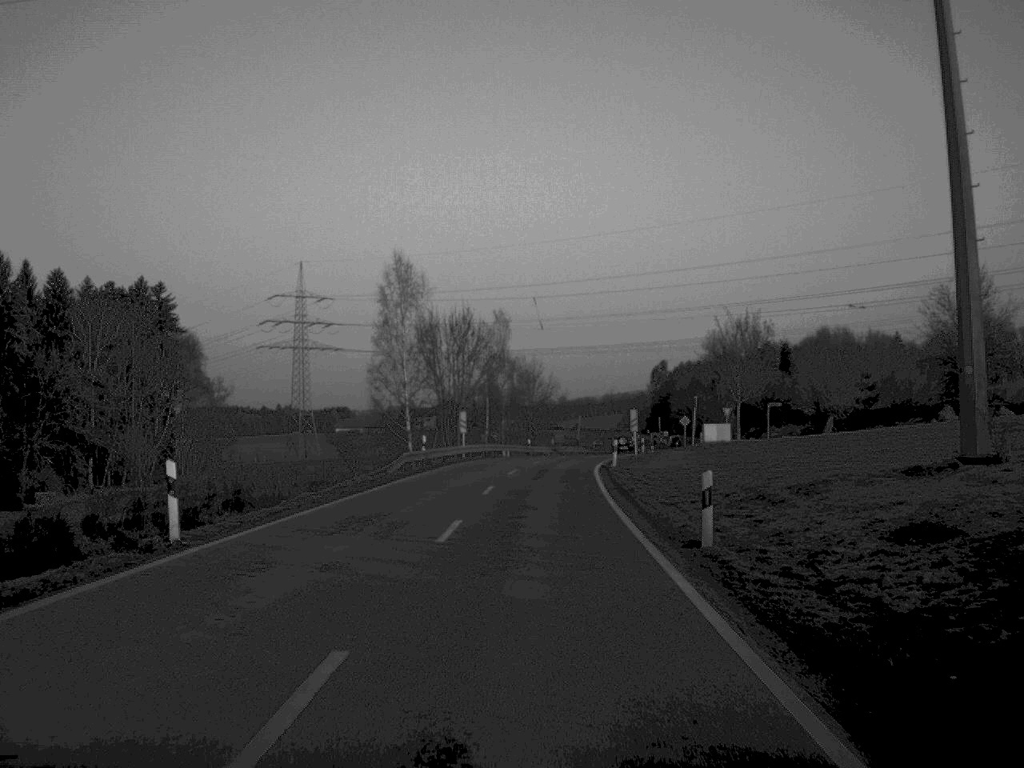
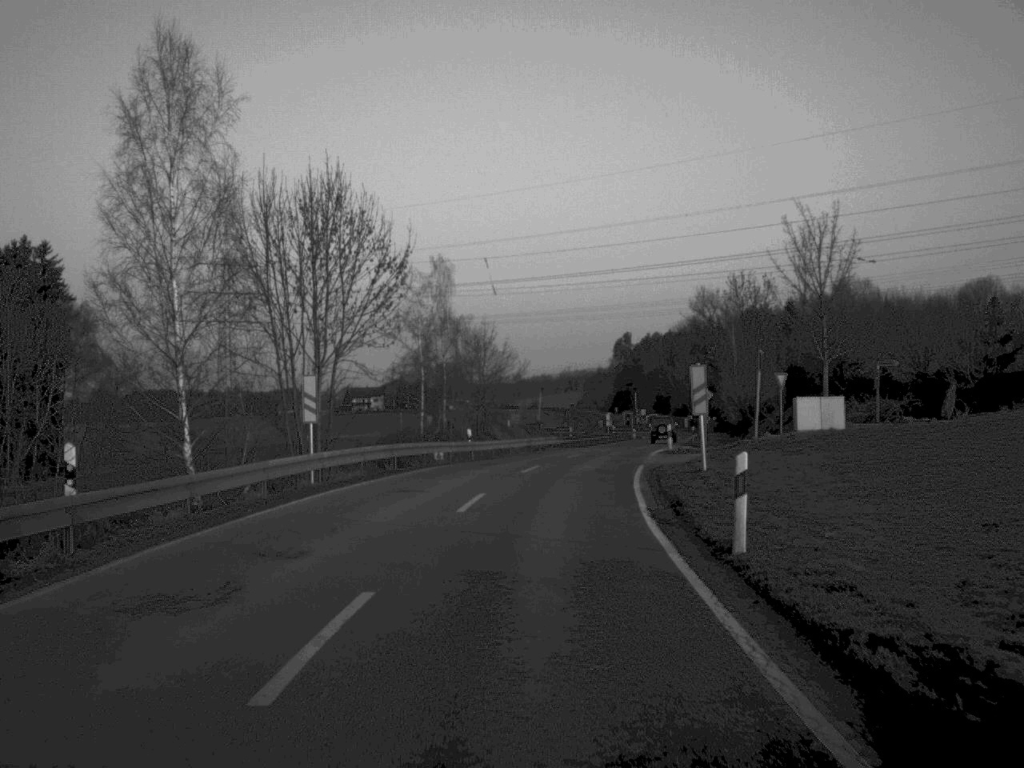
(+0.6, +33.9) m; +2°
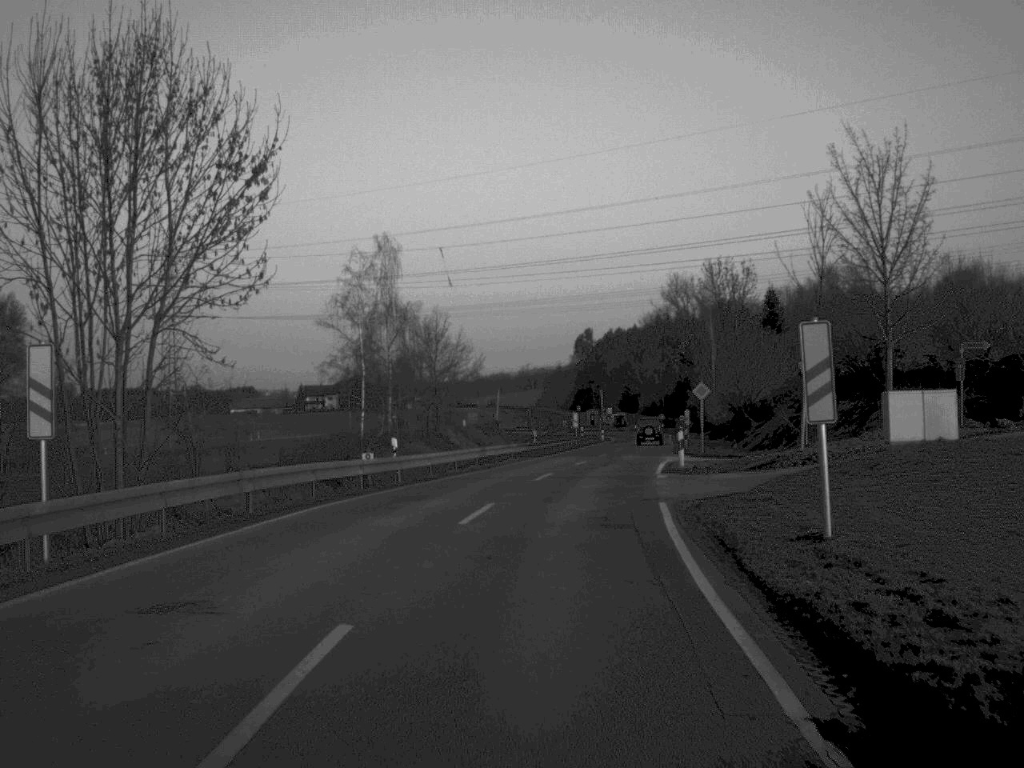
(+0.2, +13.5) m; +2°
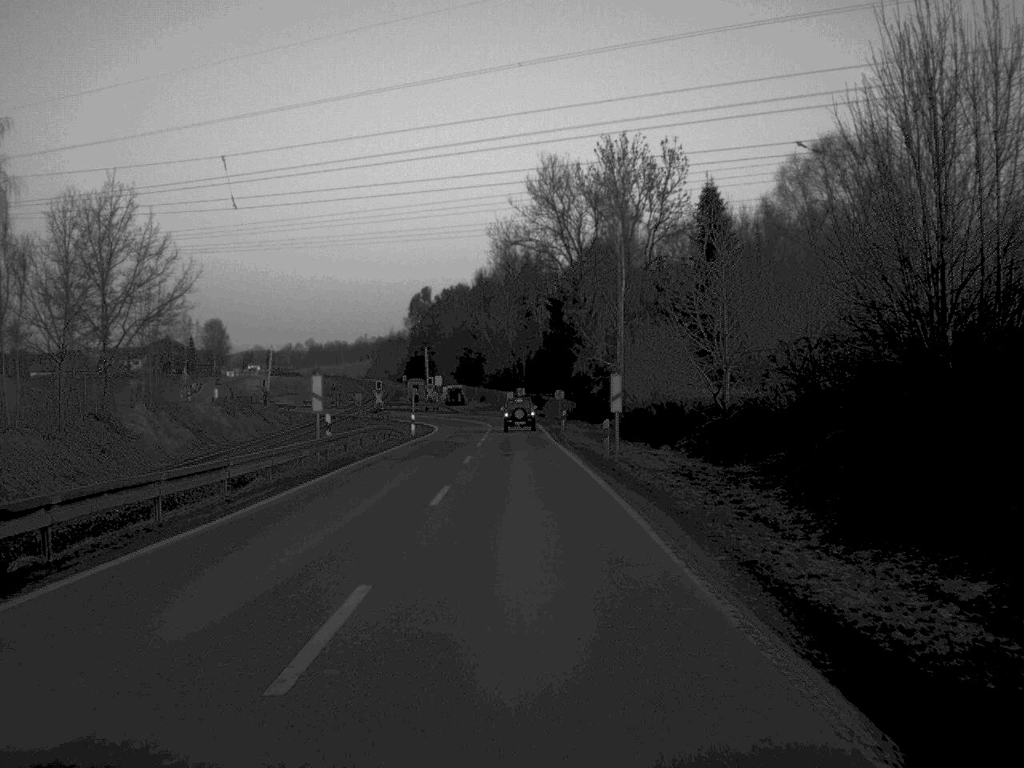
(+4.9, +58.0) m; +7°
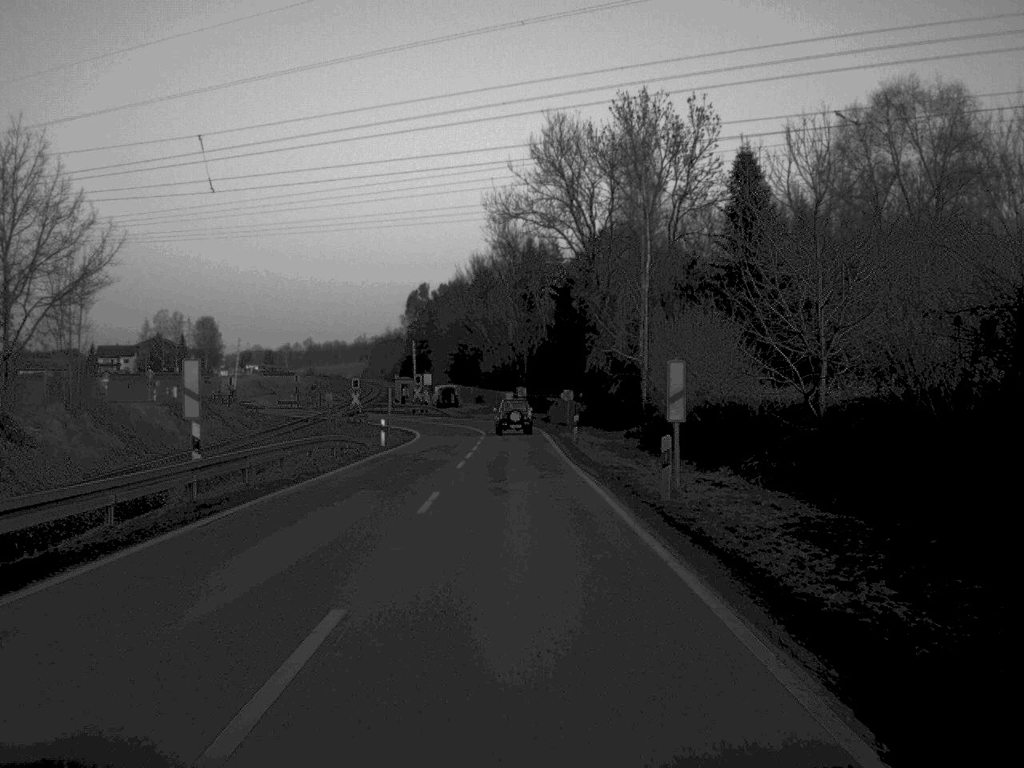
(0.0, +13.4) m; 0°
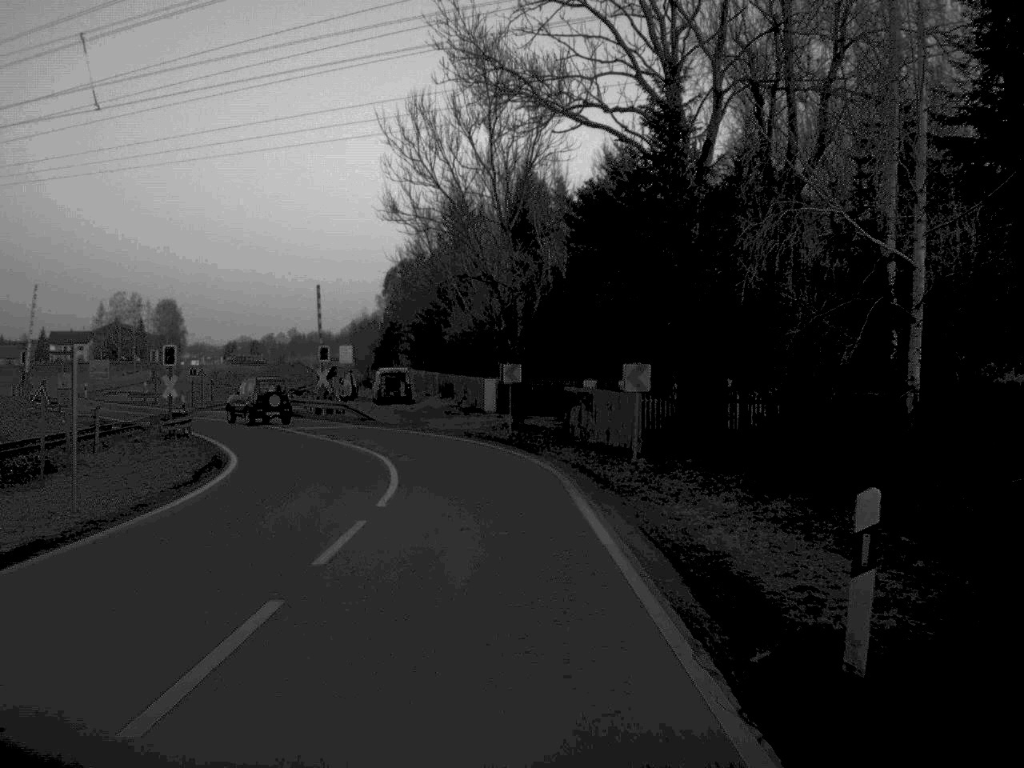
(0.0, +41.6) m; 0°
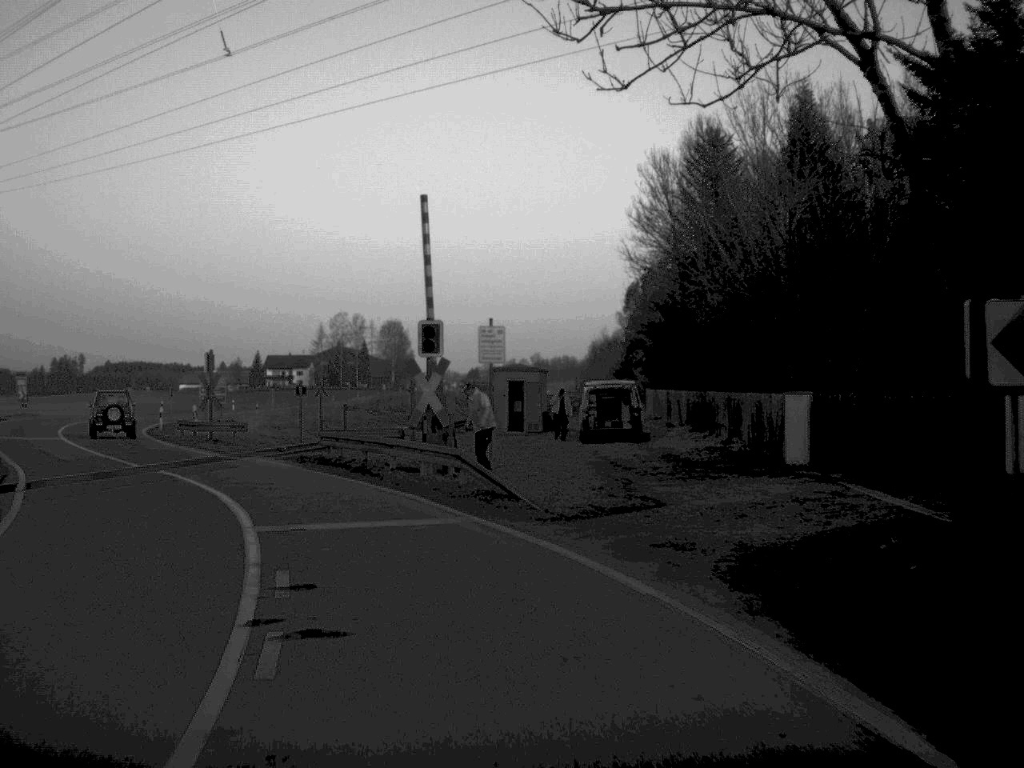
(-1.8, +28.1) m; -11°
